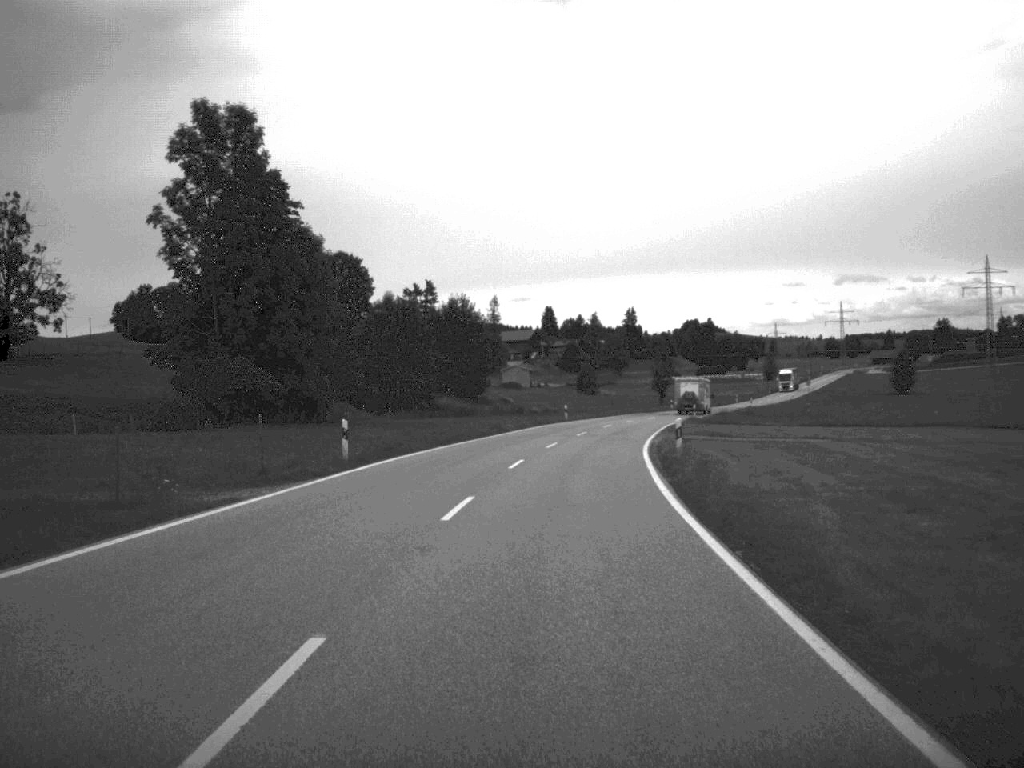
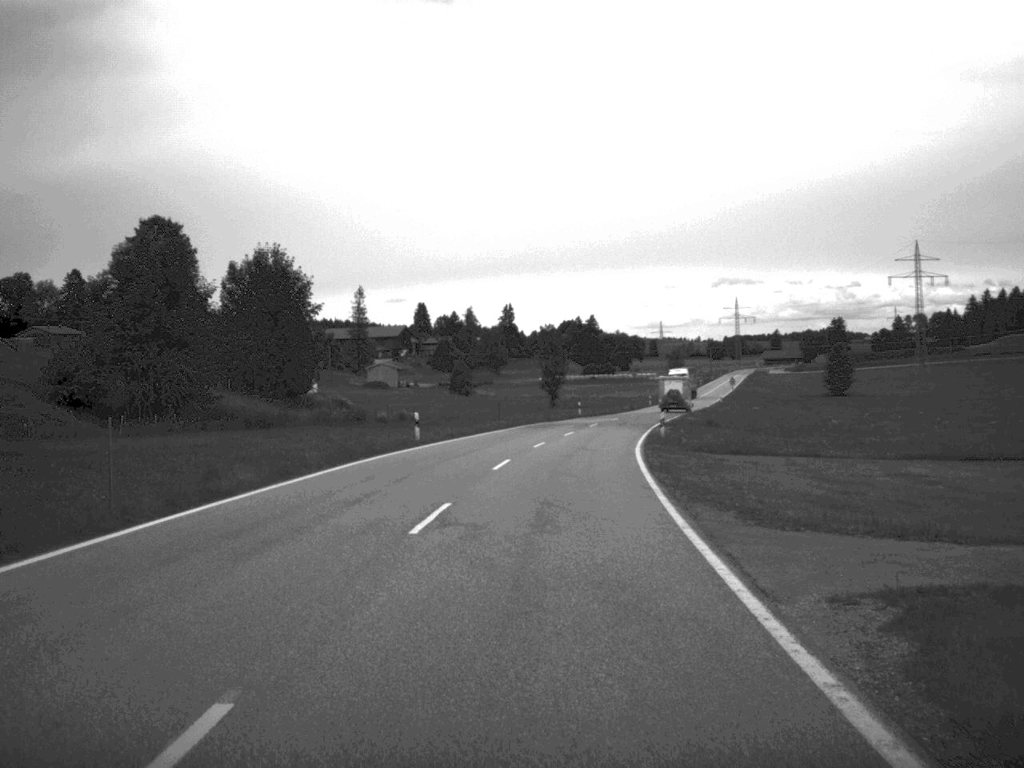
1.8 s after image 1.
(+1.8, +36.9) m; +5°
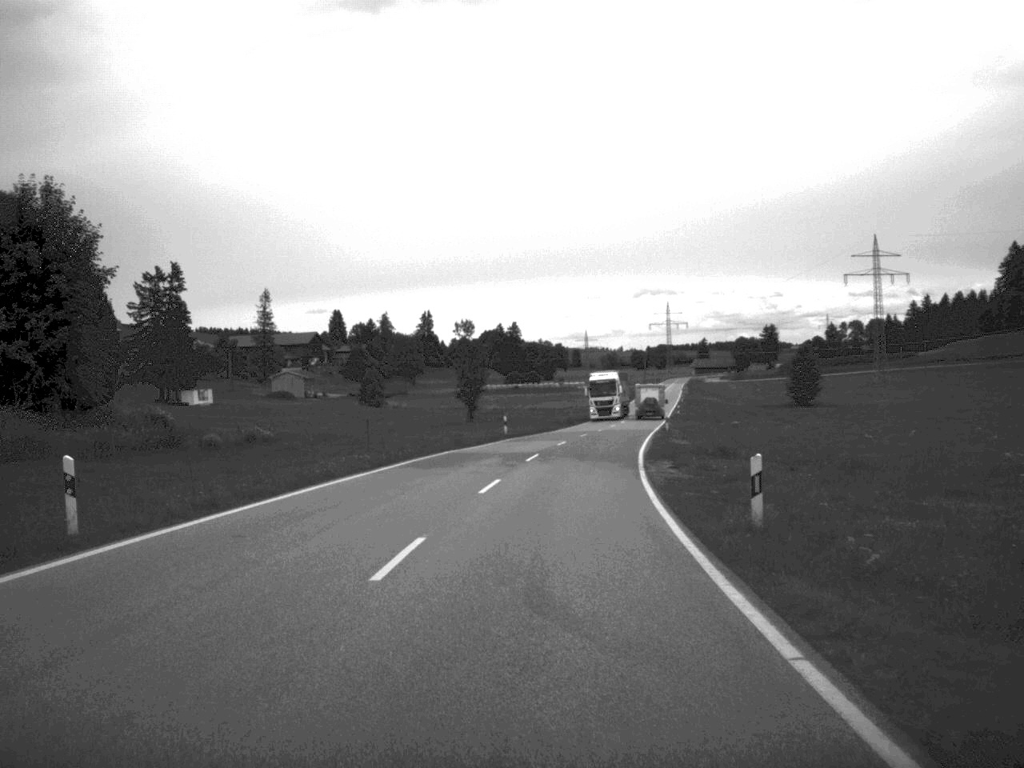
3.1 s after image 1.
(+0.8, +26.5) m; +4°
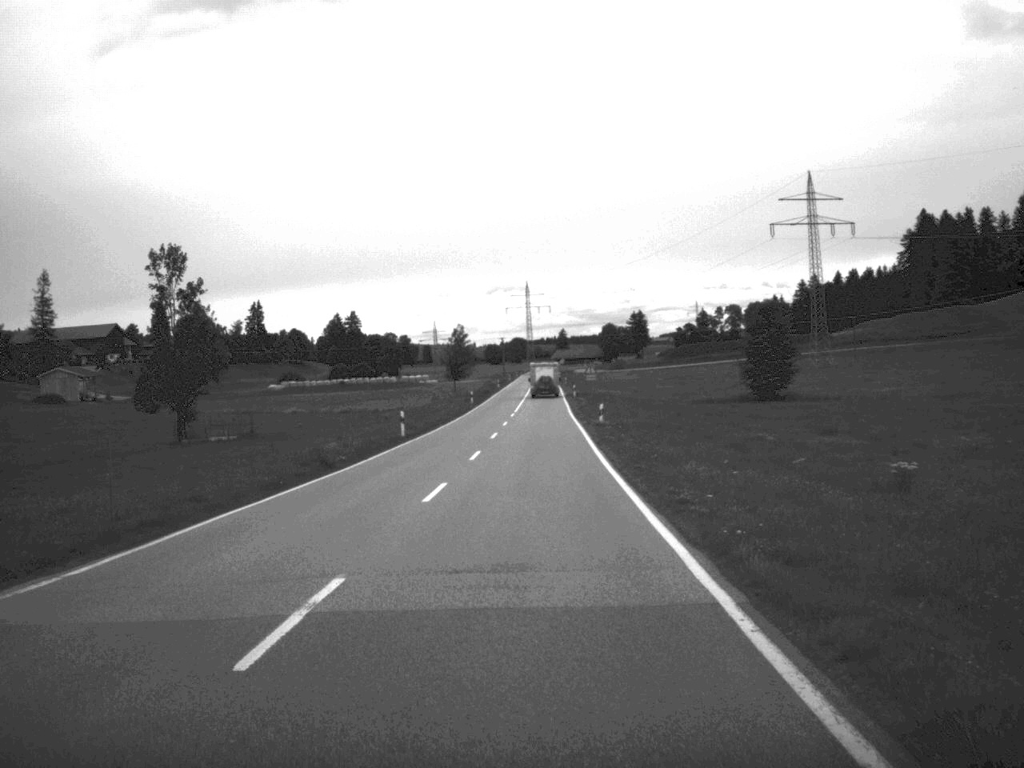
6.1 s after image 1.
(+4.5, +62.6) m; +6°
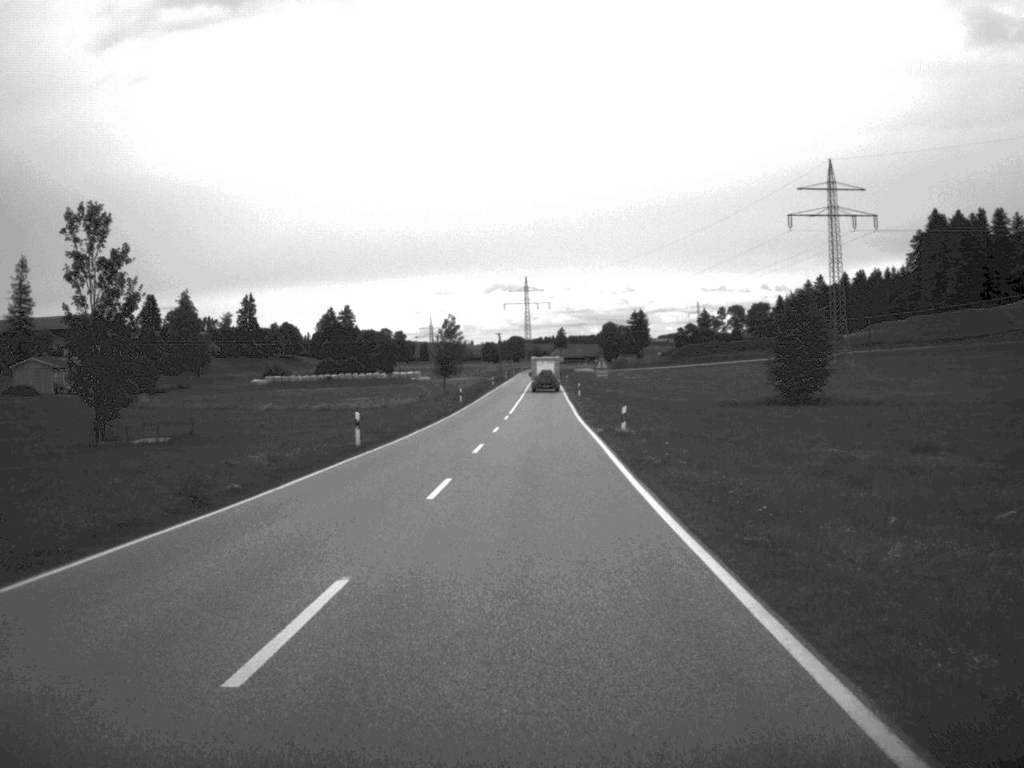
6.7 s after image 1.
(0.0, +12.6) m; 0°
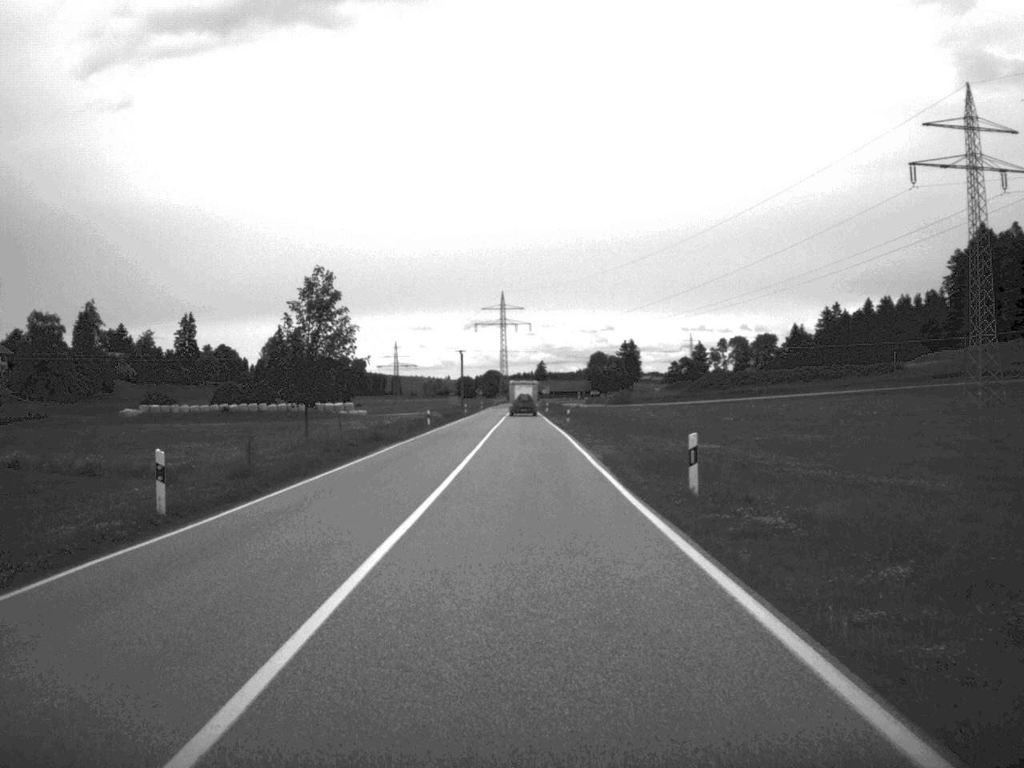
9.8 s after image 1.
(+0.6, +64.1) m; +1°
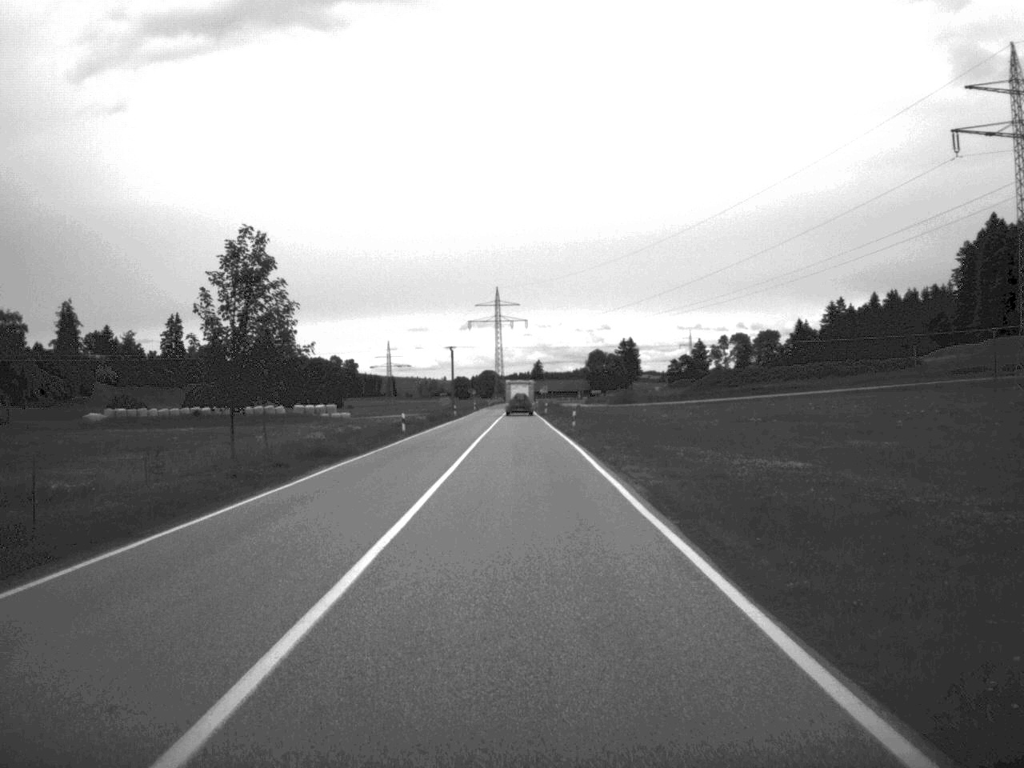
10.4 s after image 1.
(0.0, +13.0) m; 0°
